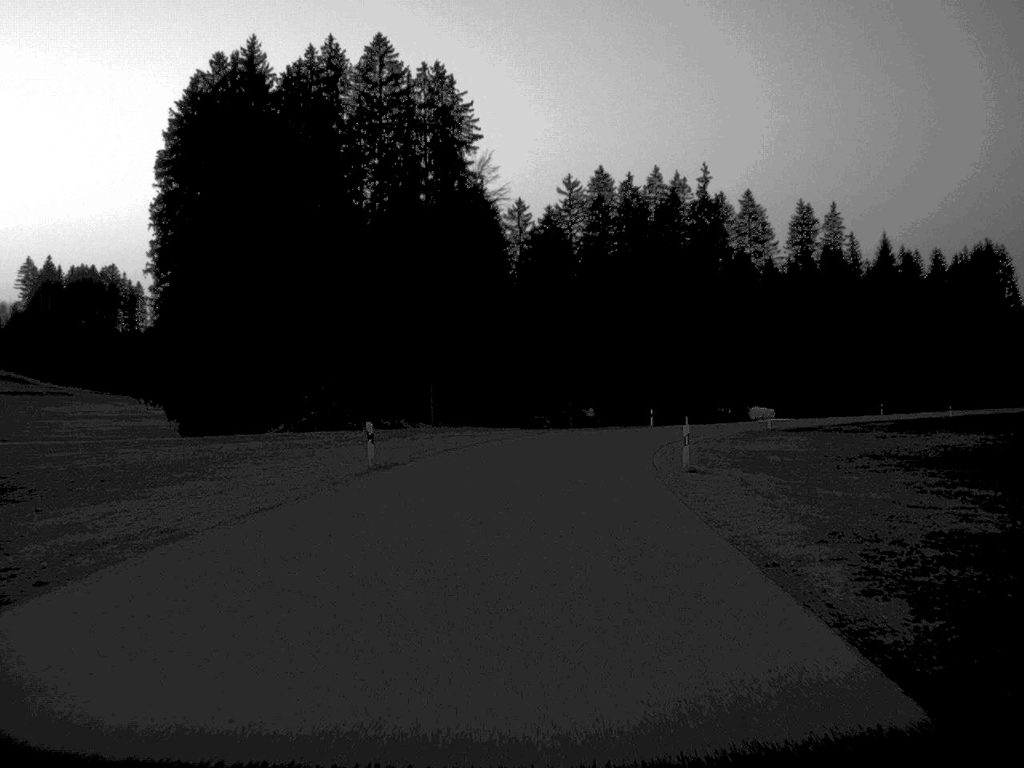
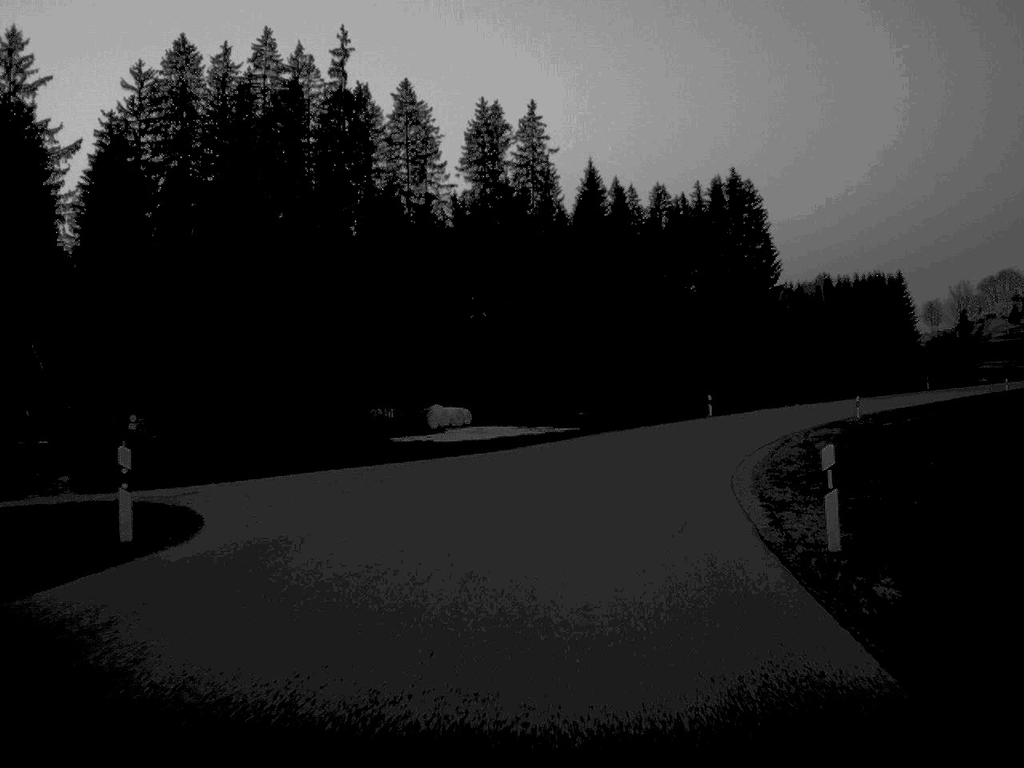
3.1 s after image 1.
(+8.0, +64.1) m; +17°
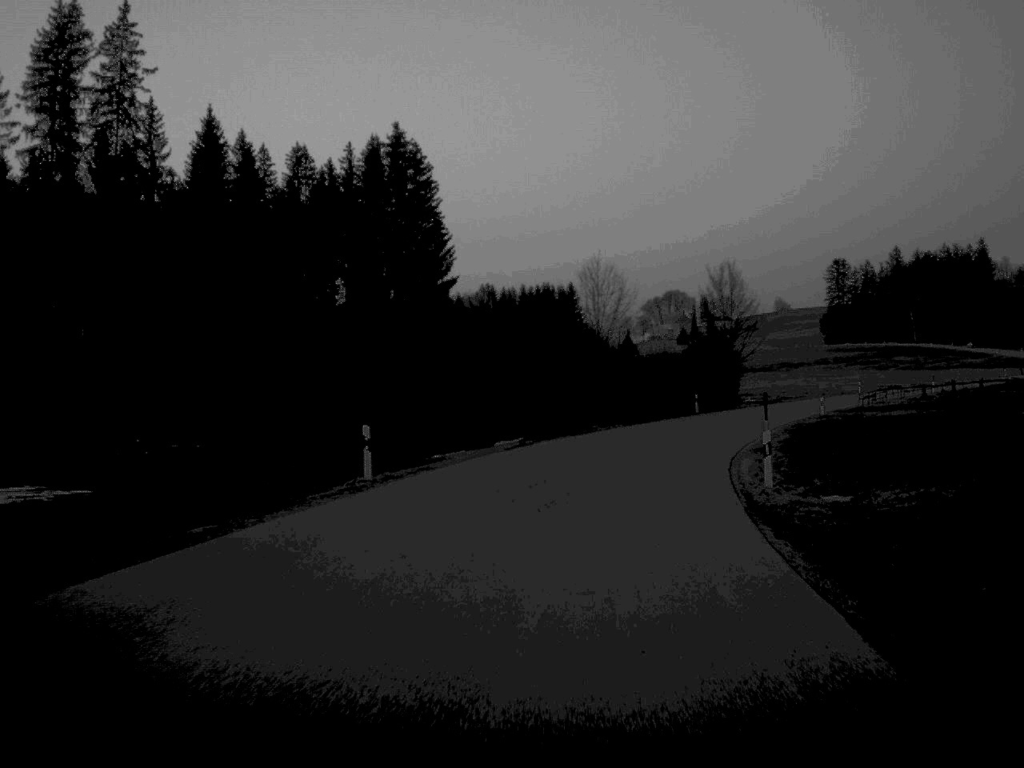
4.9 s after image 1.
(+5.3, +38.8) m; +16°
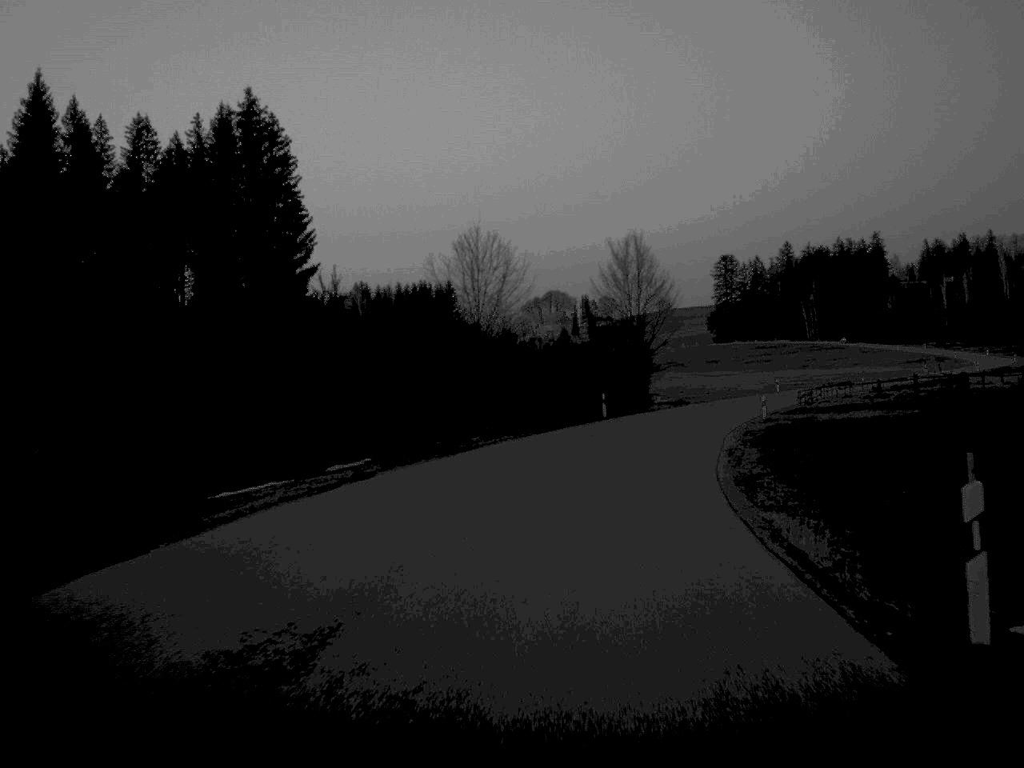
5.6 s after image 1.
(+0.7, +15.4) m; +5°
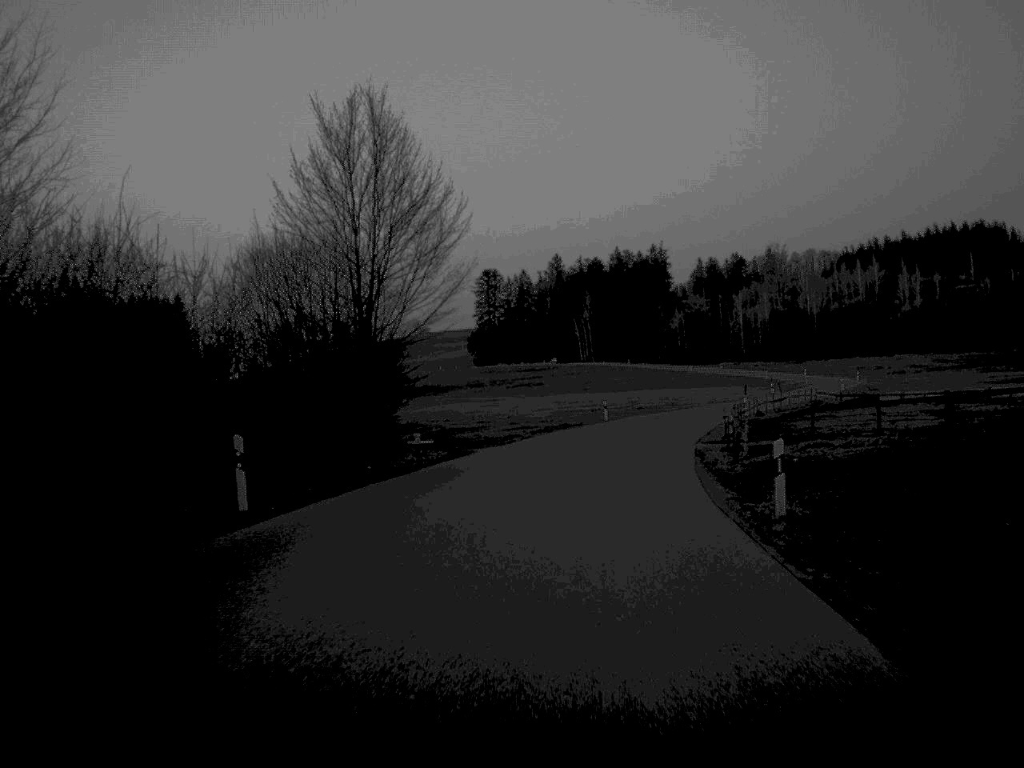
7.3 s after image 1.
(+4.0, +40.2) m; +11°
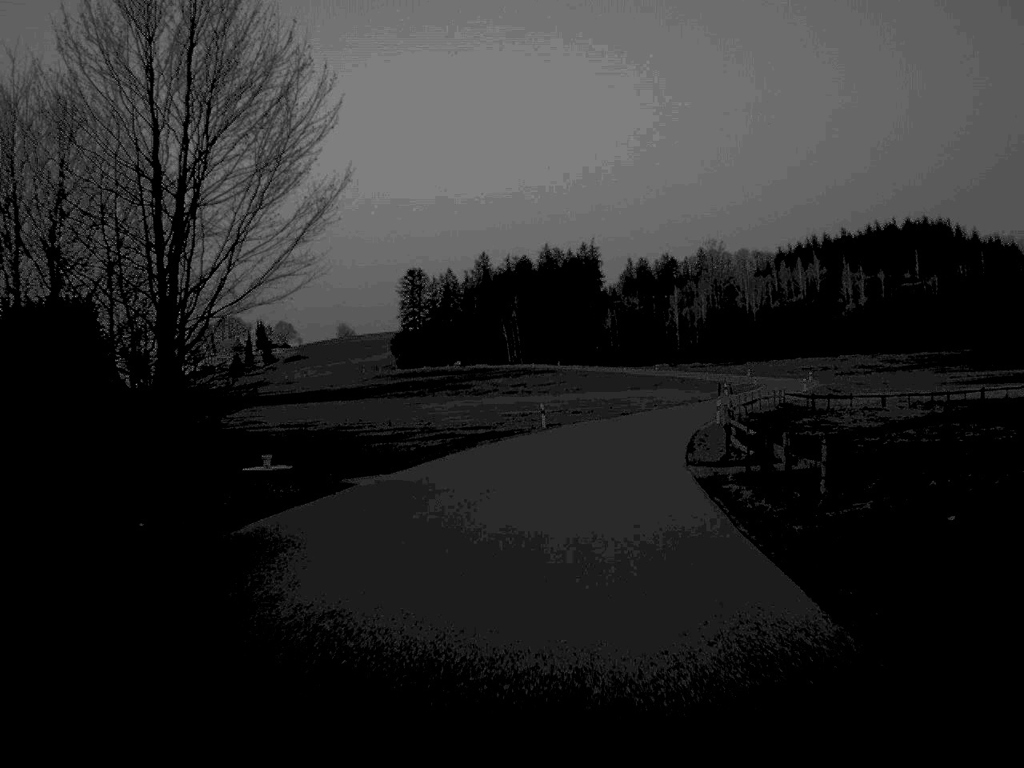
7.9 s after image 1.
(+0.4, +13.6) m; +3°
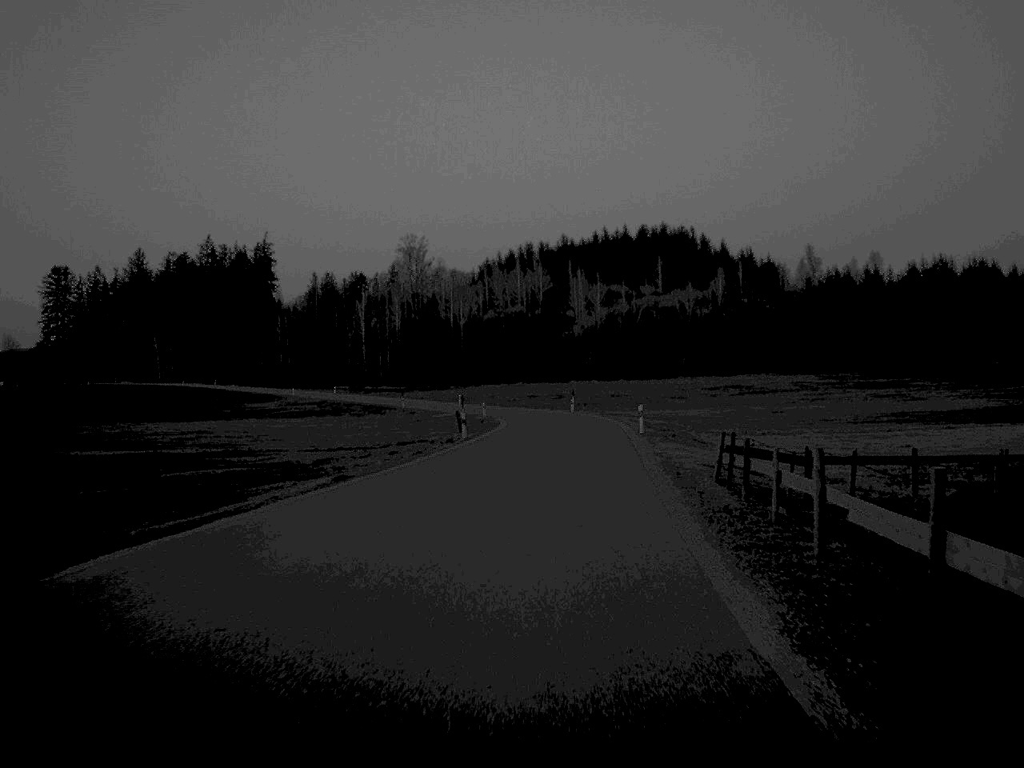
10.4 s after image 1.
(+7.2, +58.8) m; +14°
